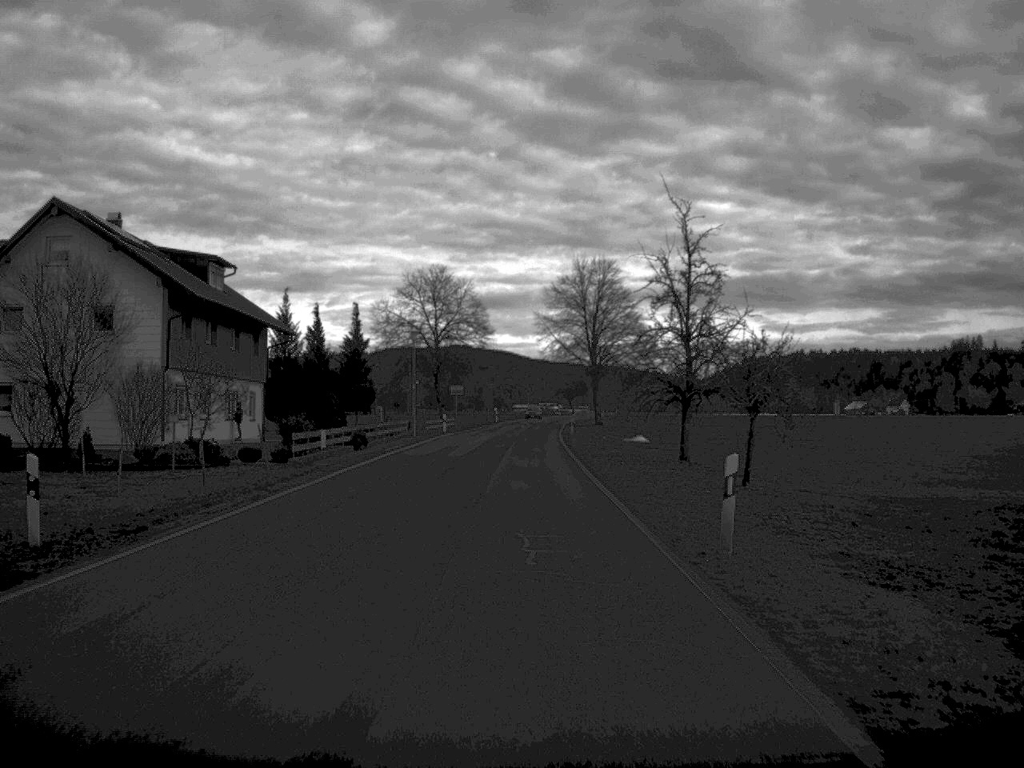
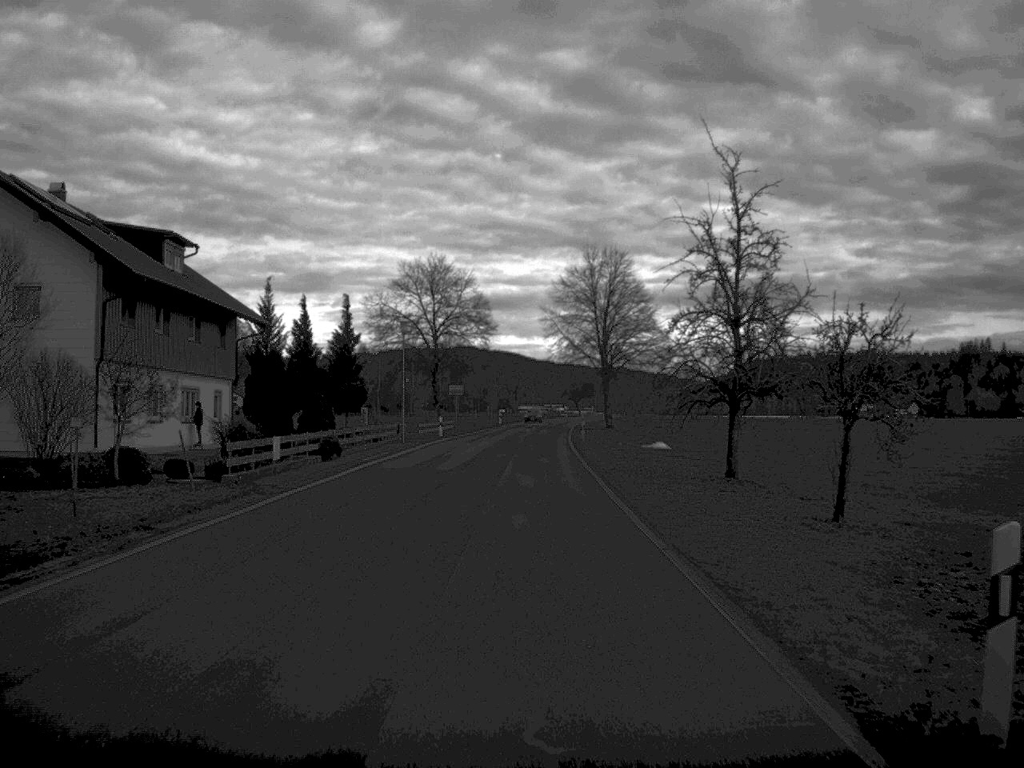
(0.0, +7.7) m; 0°
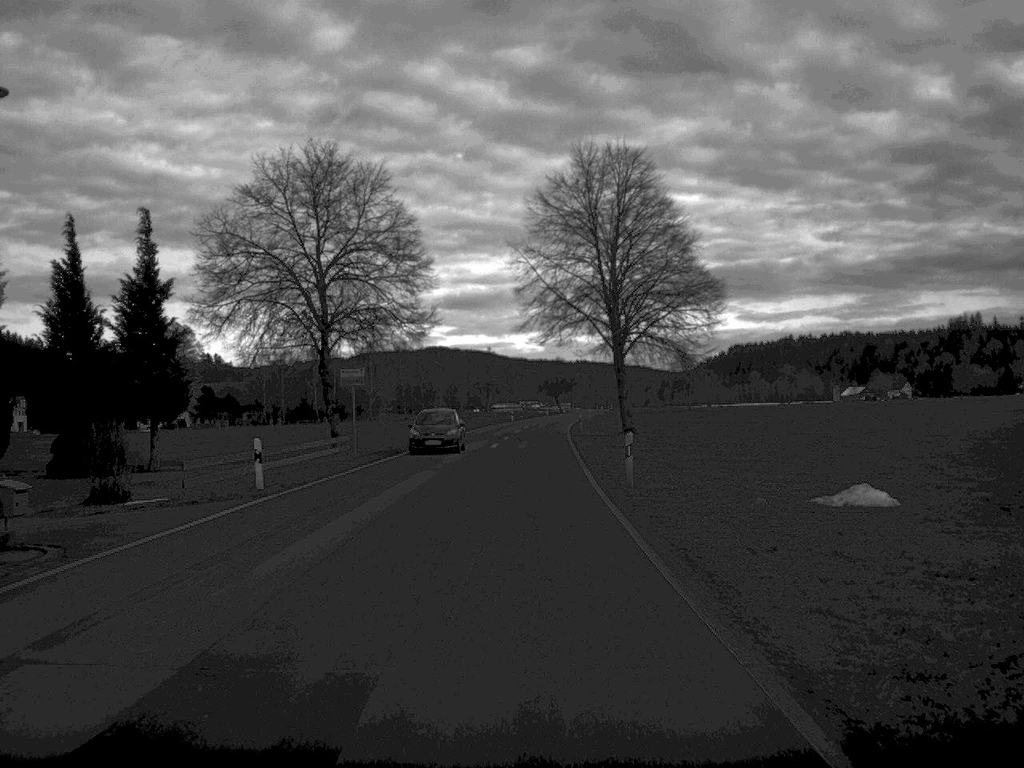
(+0.3, +39.8) m; +1°
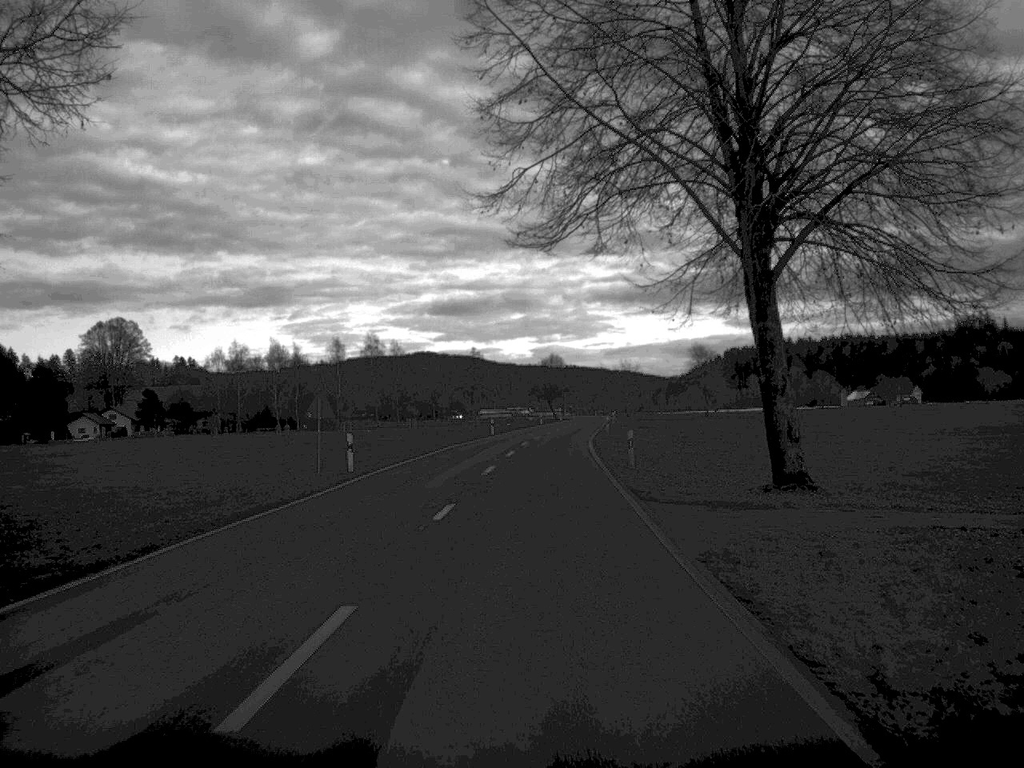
(0.0, +41.0) m; 0°
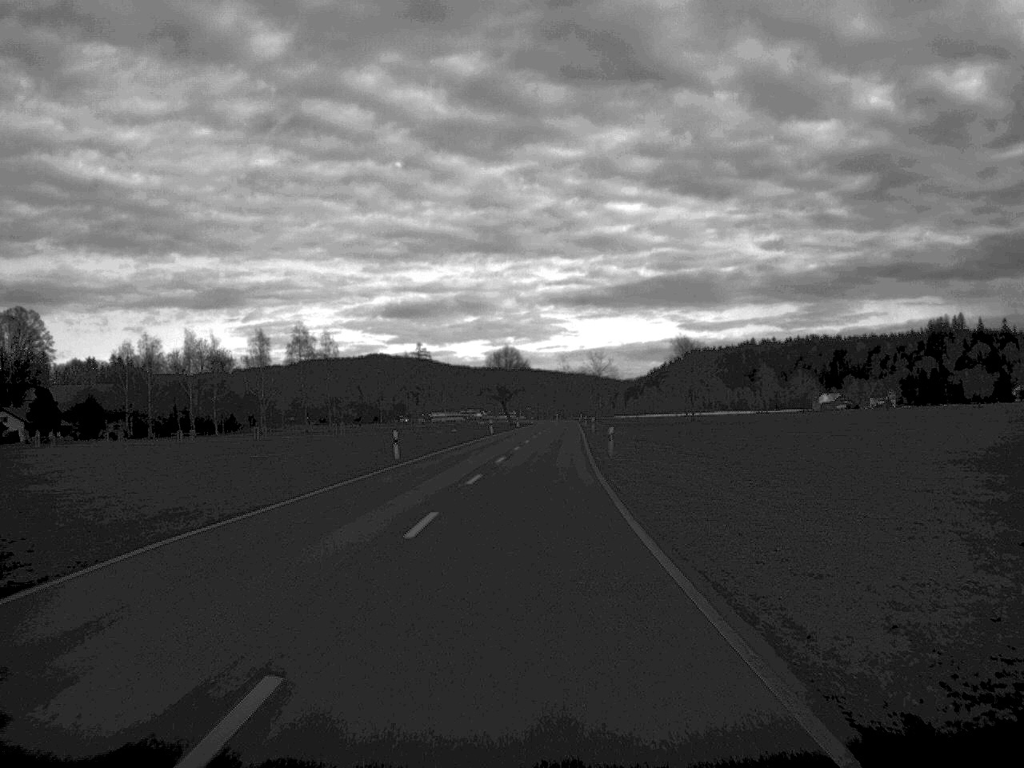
(+0.6, +38.8) m; +2°
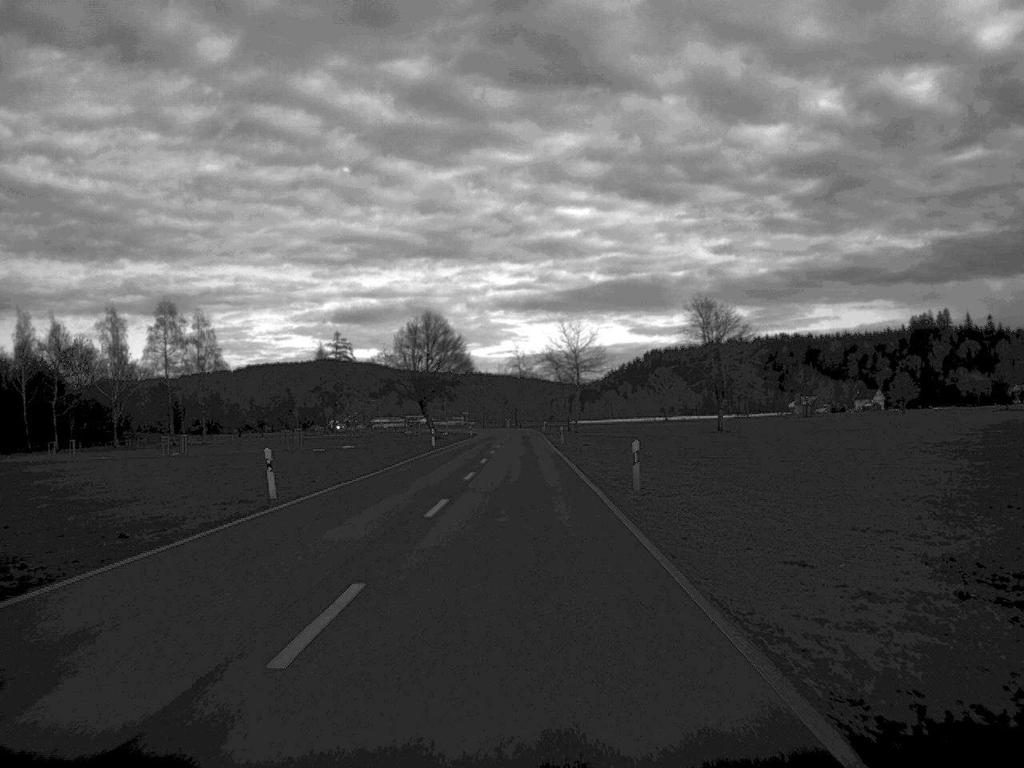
(+1.5, +68.5) m; +2°
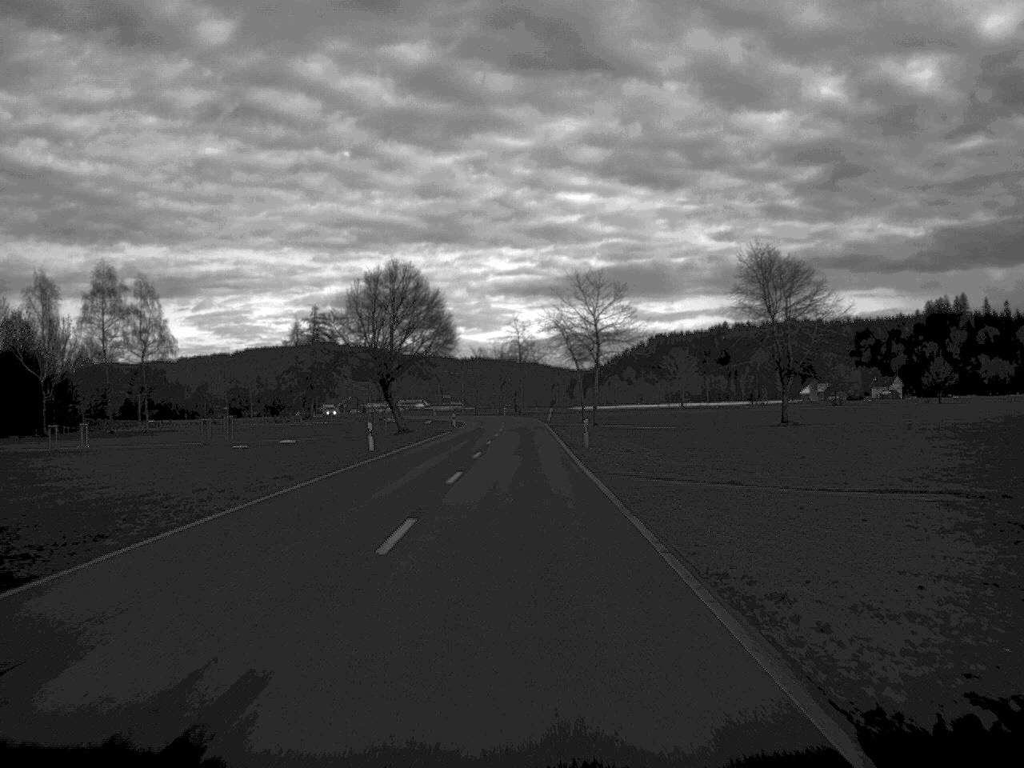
(-0.1, +30.6) m; 0°
